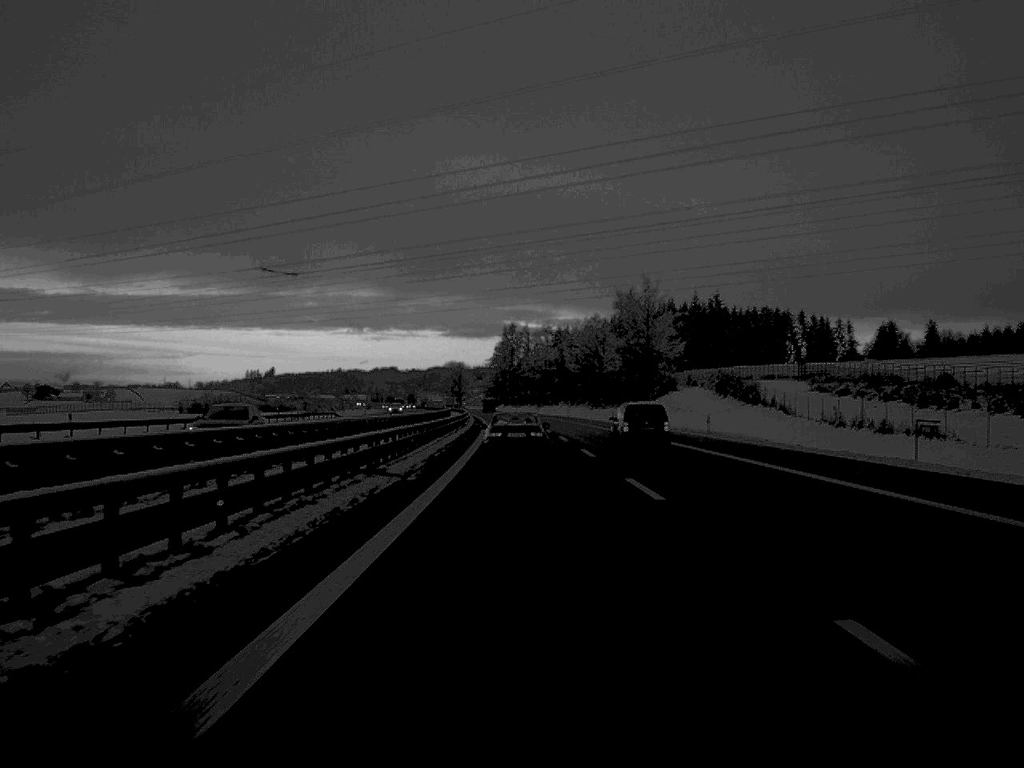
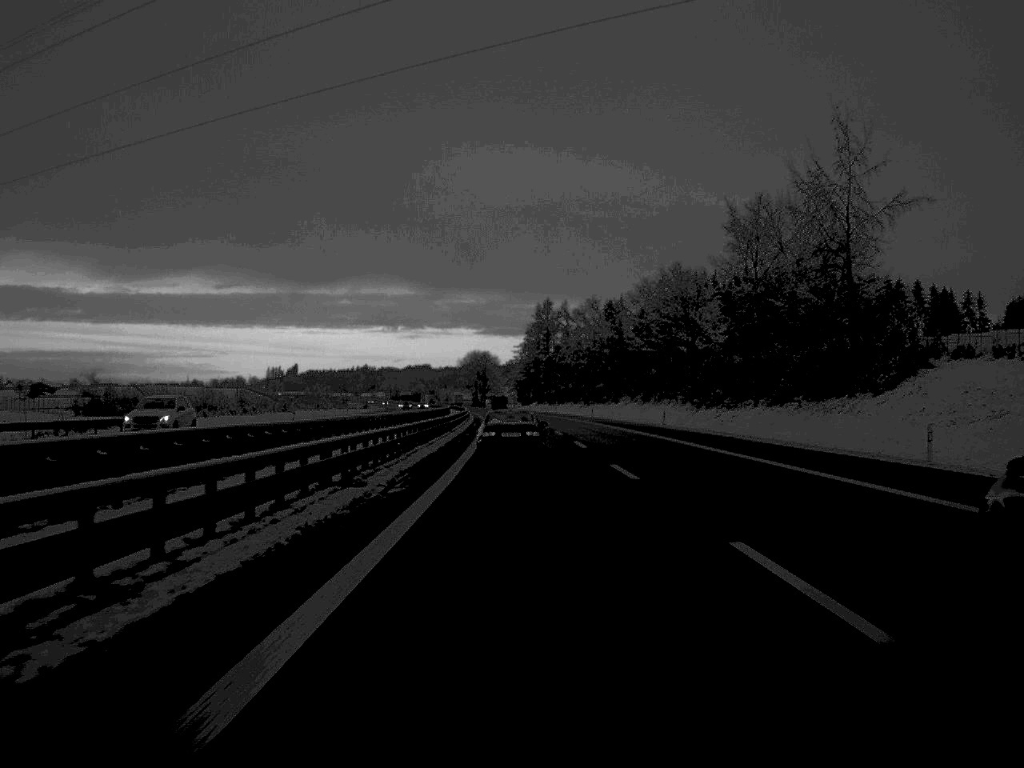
(-1.2, +84.6) m; -2°
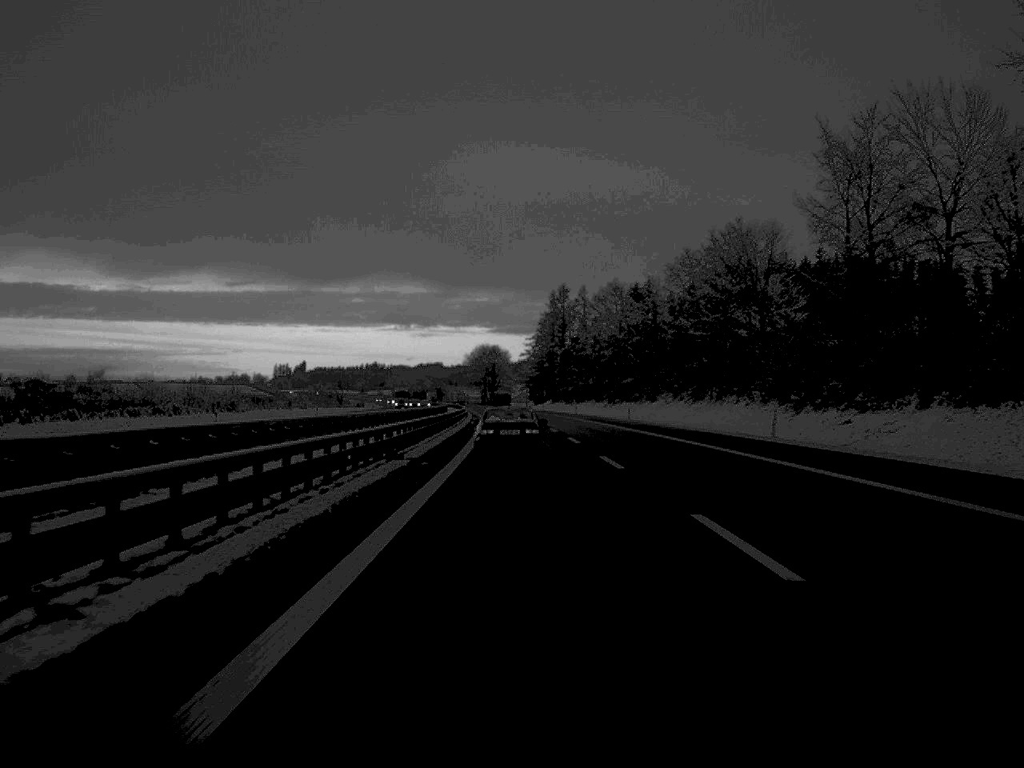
(-0.2, +33.1) m; -1°
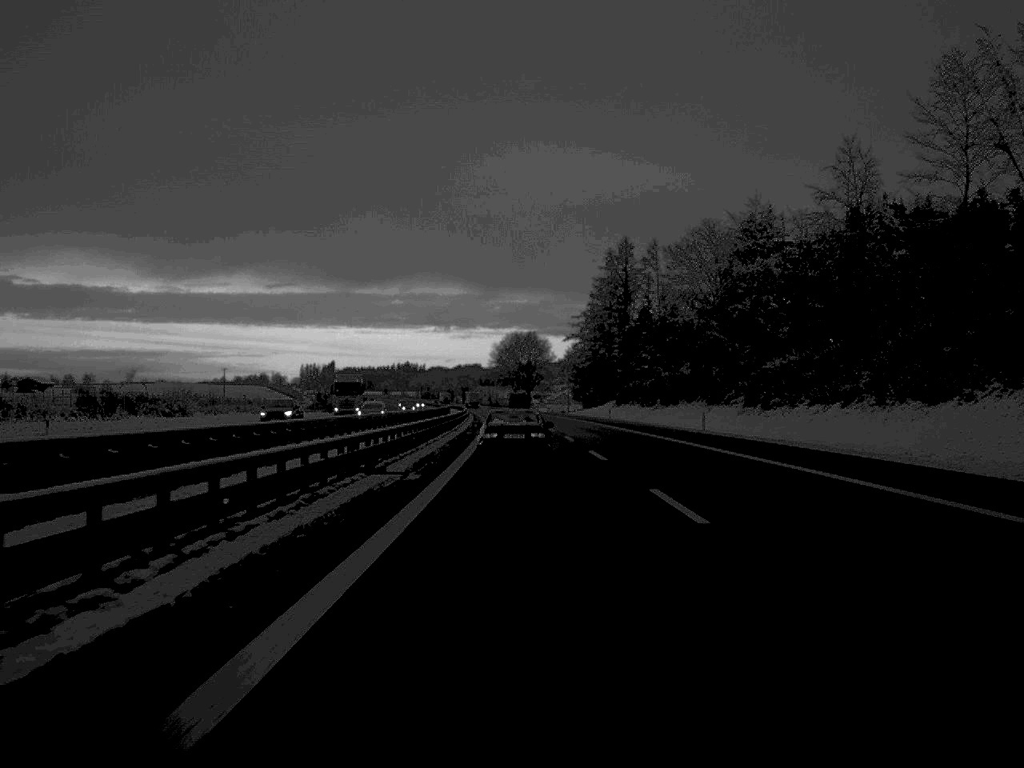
(-1.3, +84.1) m; -2°
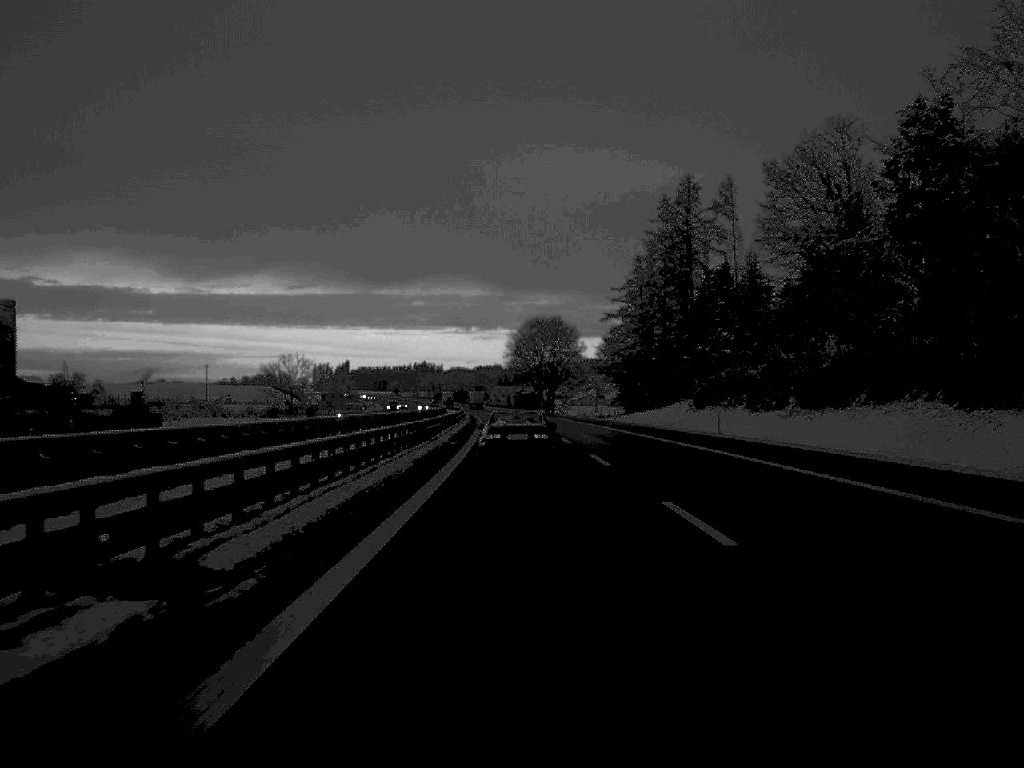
(-0.5, +56.3) m; -1°
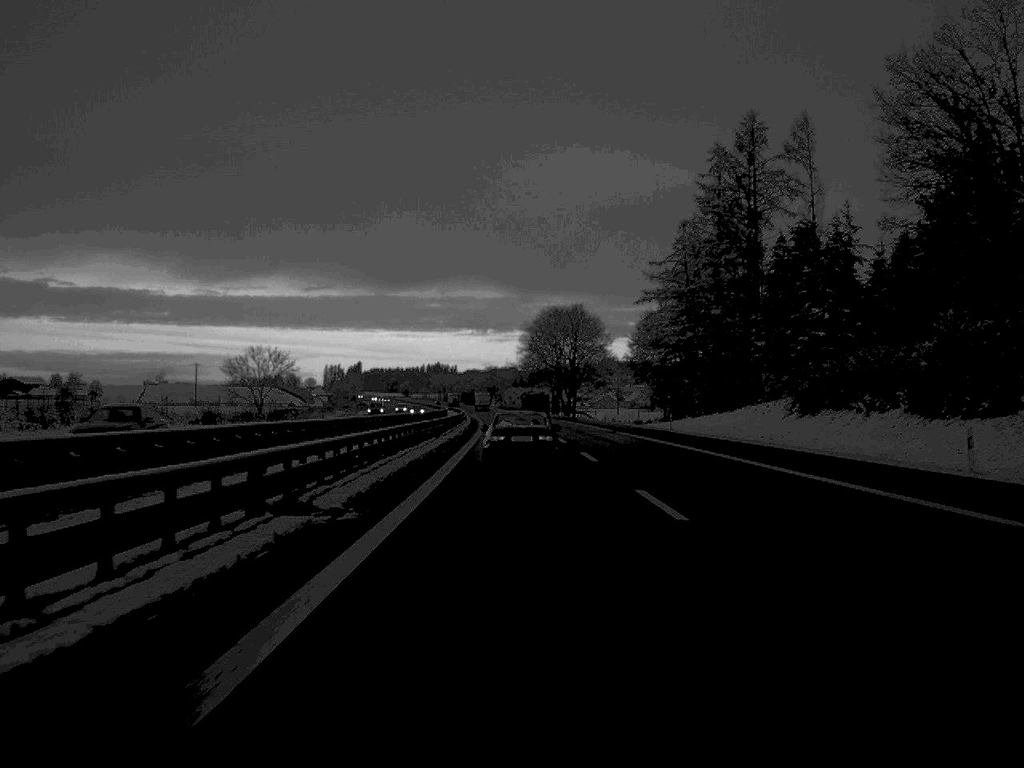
(-0.2, +32.8) m; -1°
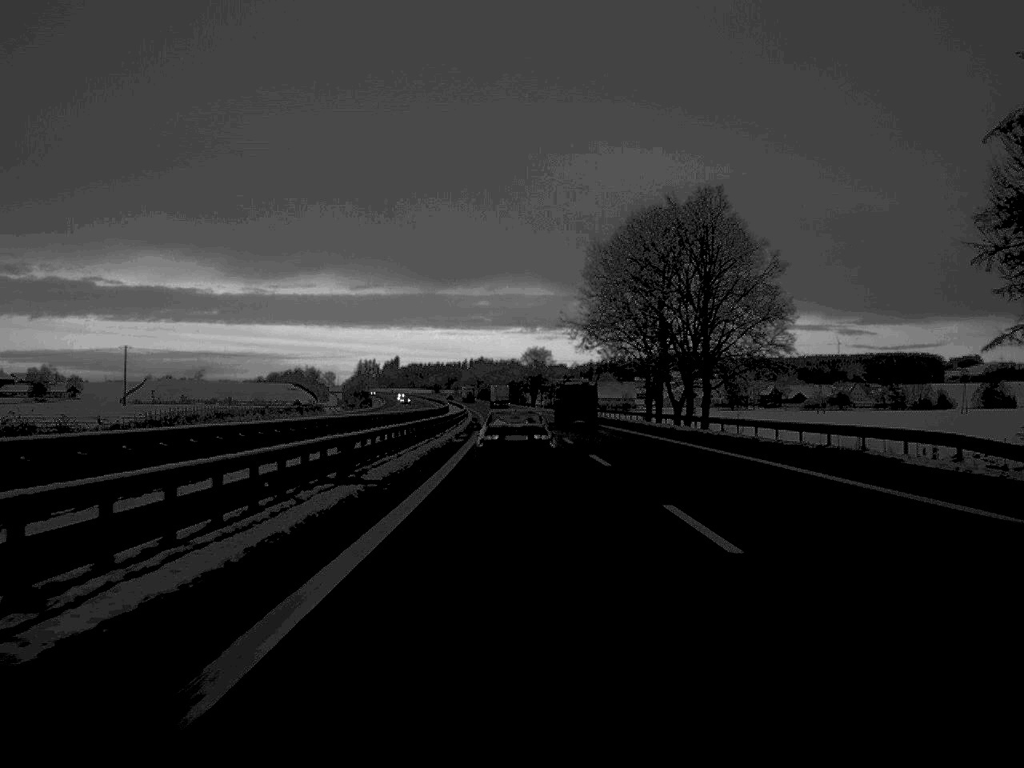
(-2.2, +111.5) m; -2°
